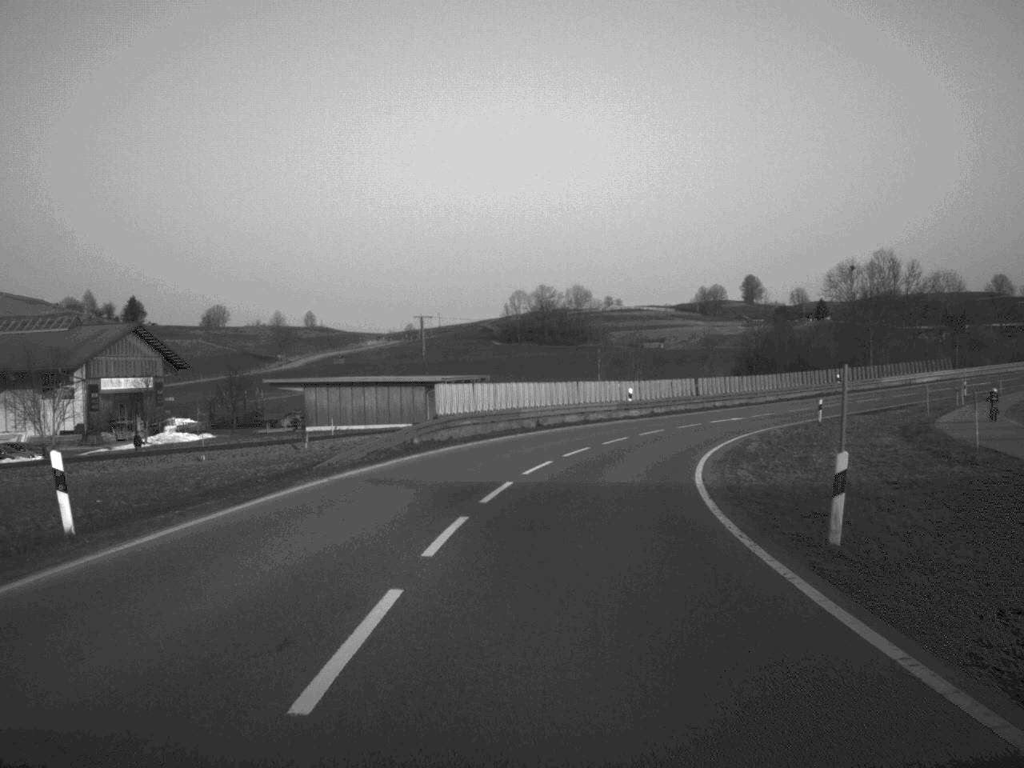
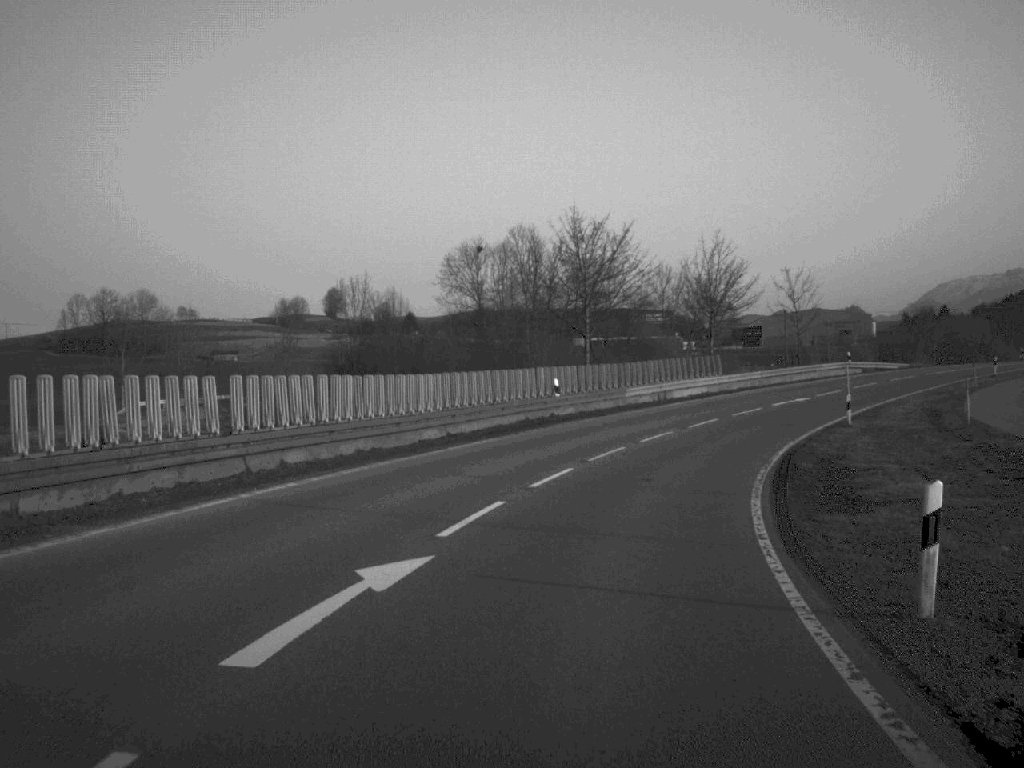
(+6.8, +45.5) m; +19°
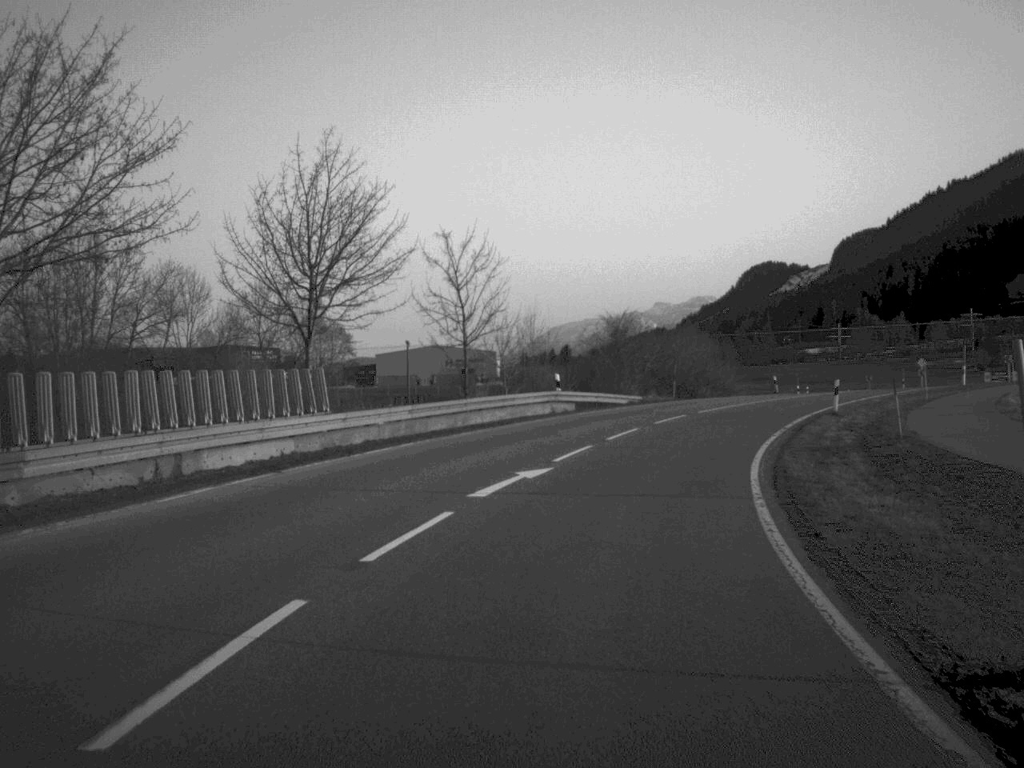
(+4.7, +31.4) m; +17°
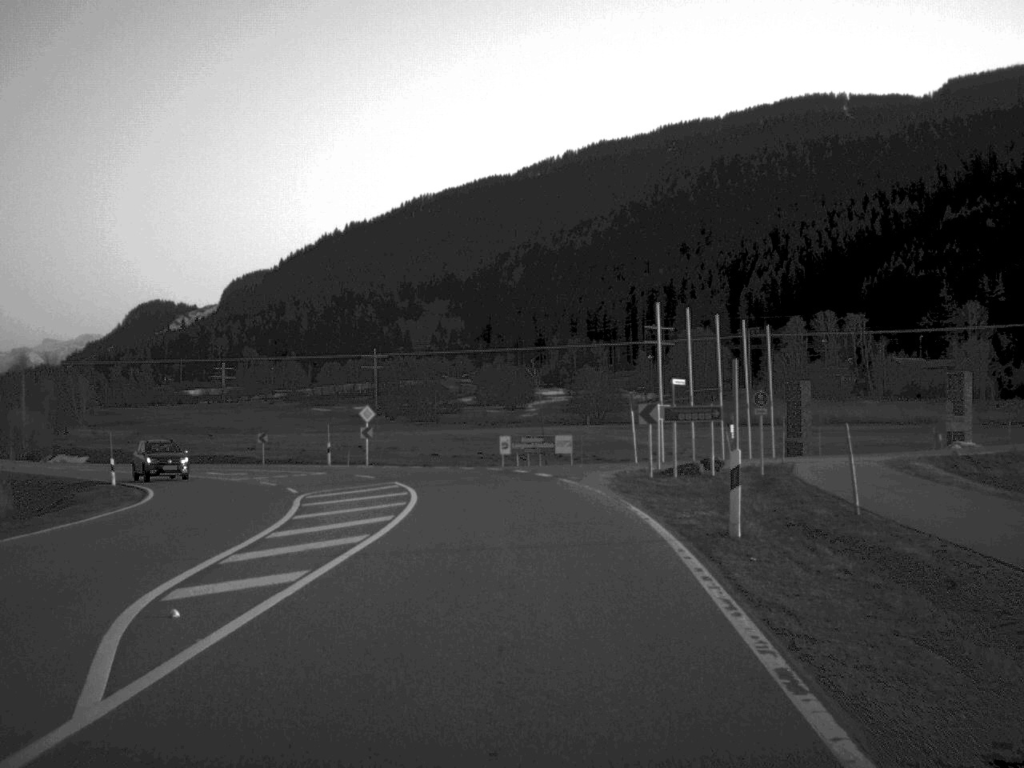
(+13.3, +51.6) m; +27°
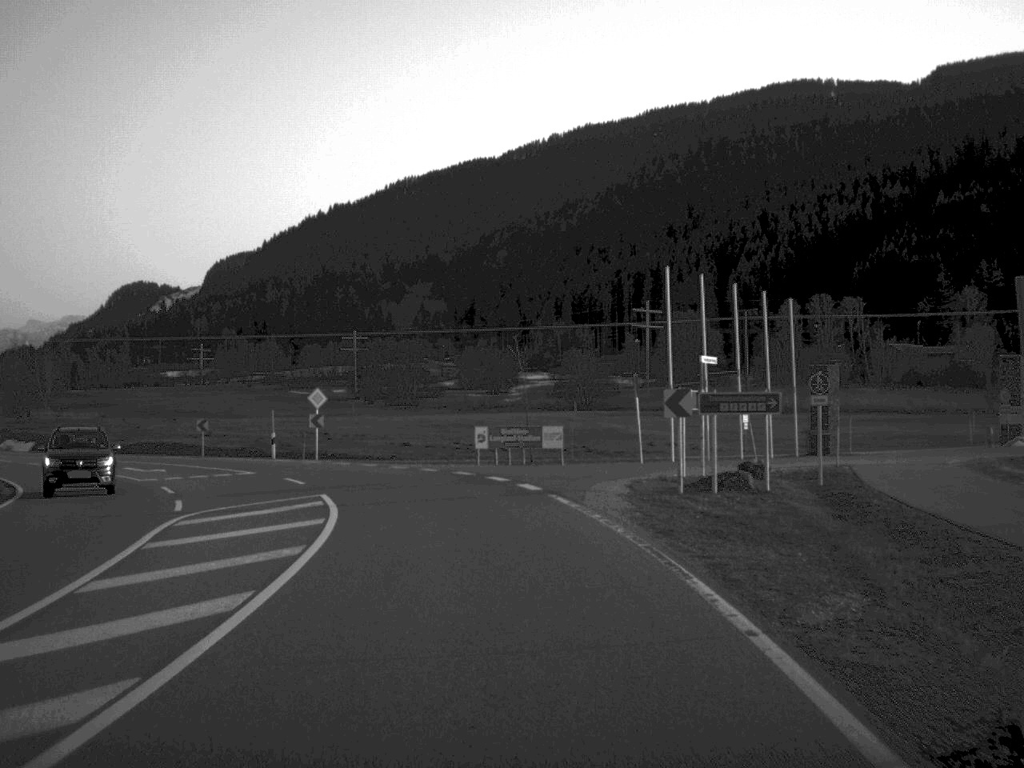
(+0.1, +9.4) m; 0°
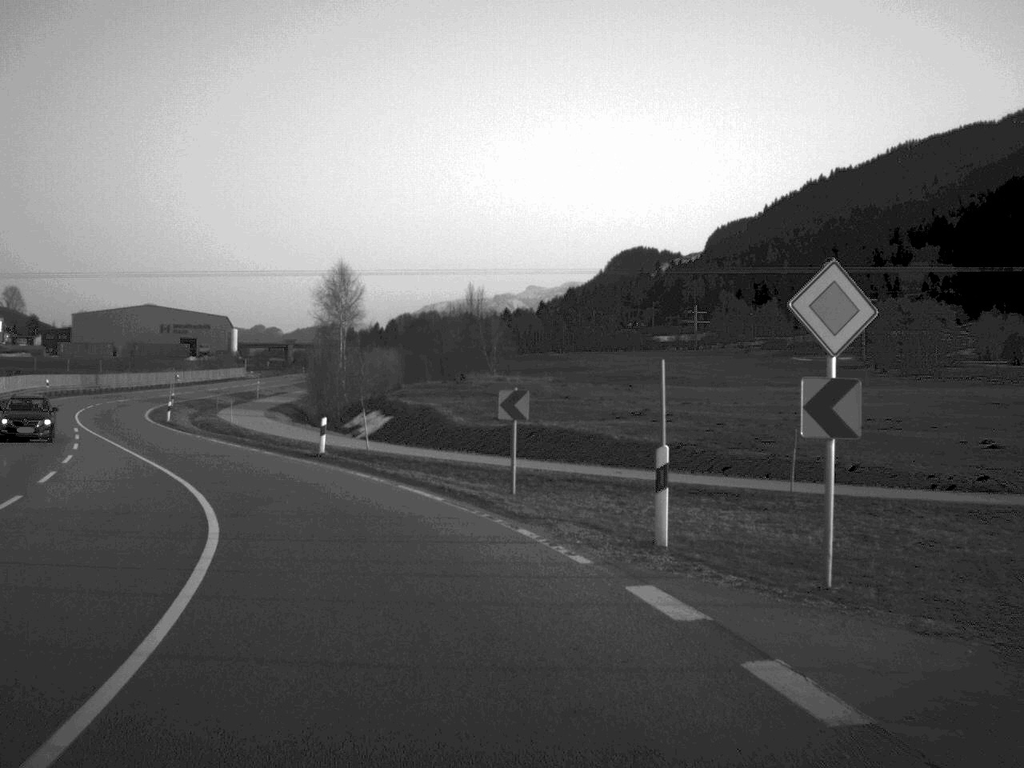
(-5.8, +36.7) m; -23°
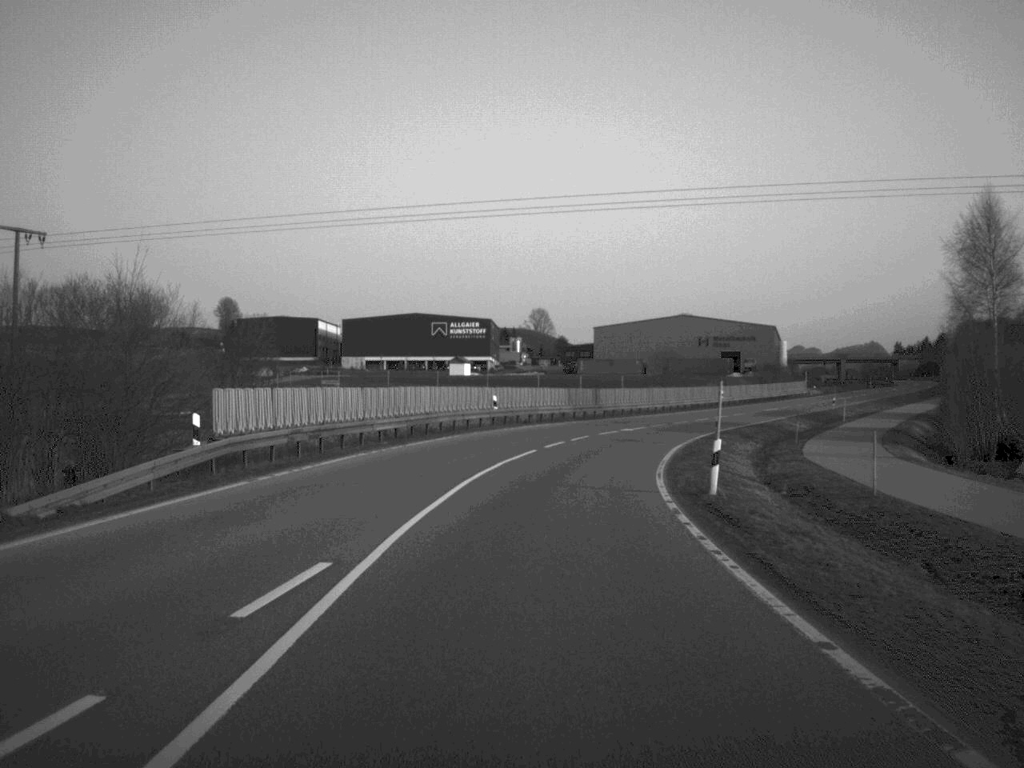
(-10.3, +37.9) m; -23°
